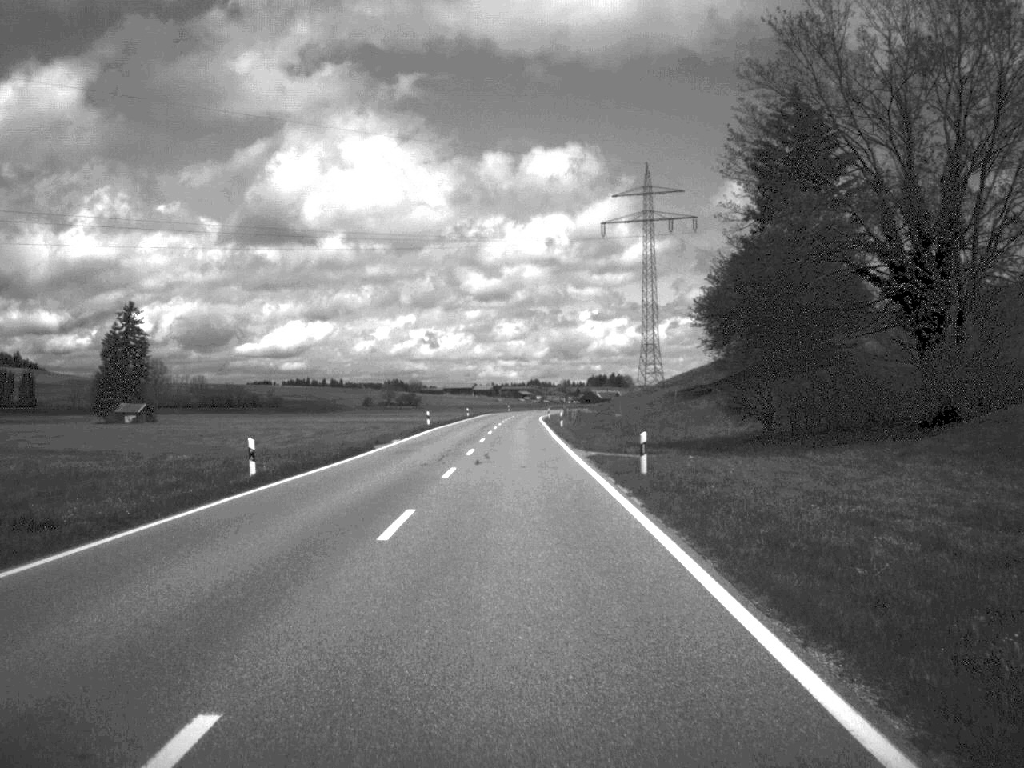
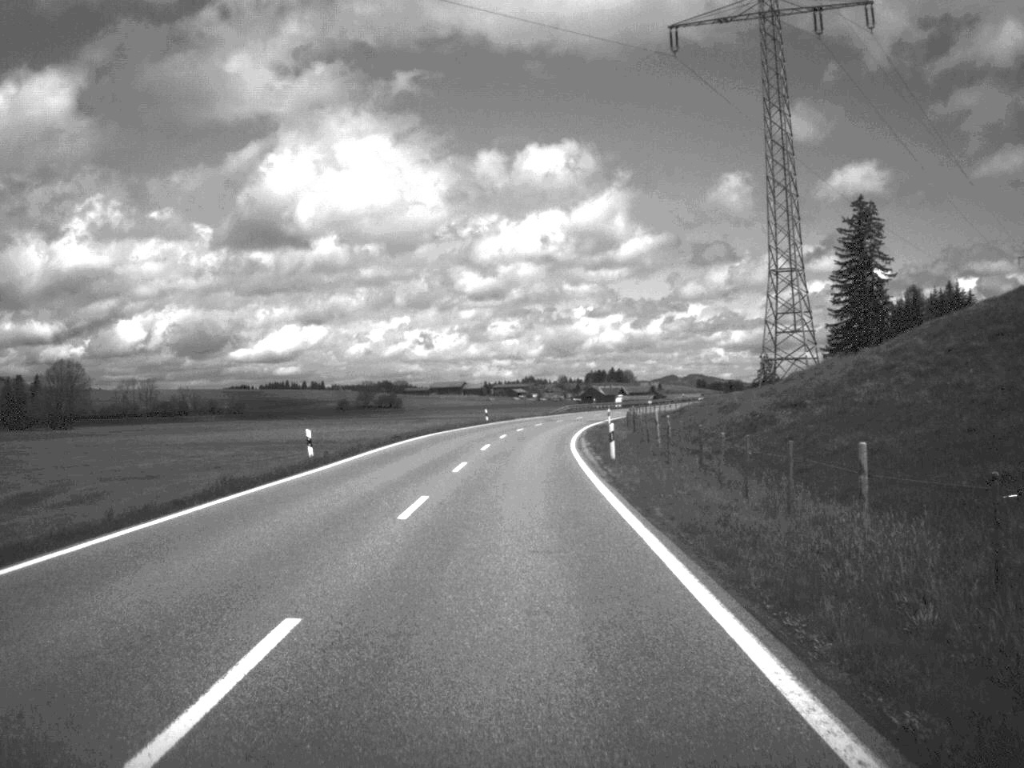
(-0.3, +91.0) m; 0°
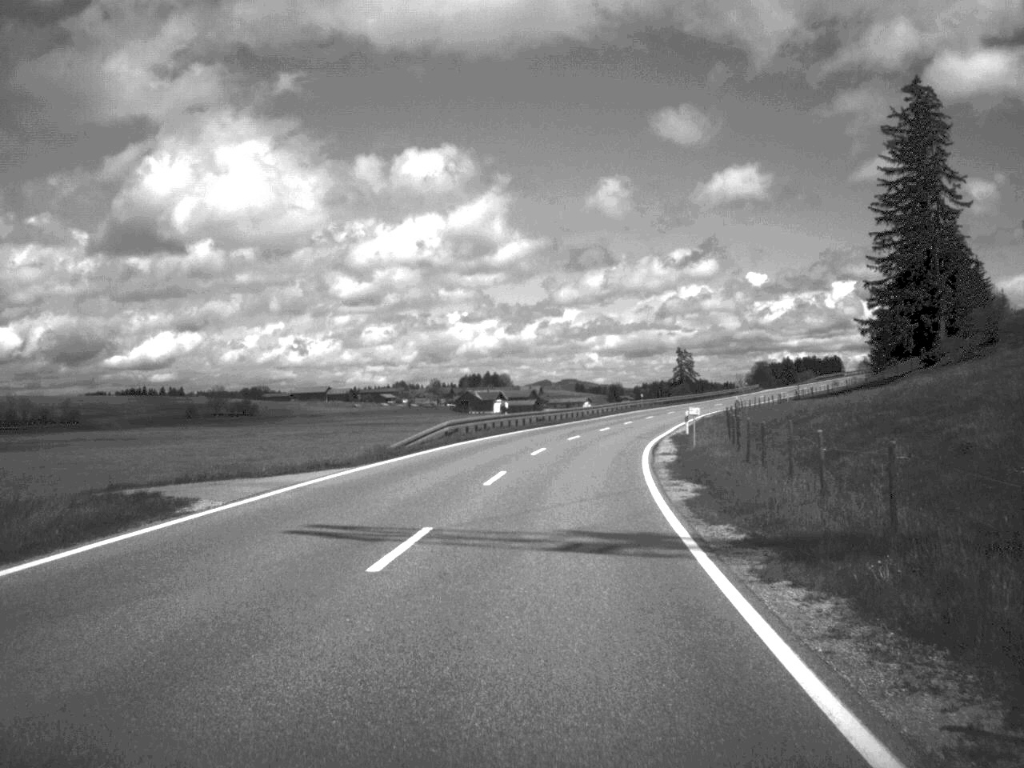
(+2.3, +75.4) m; +6°
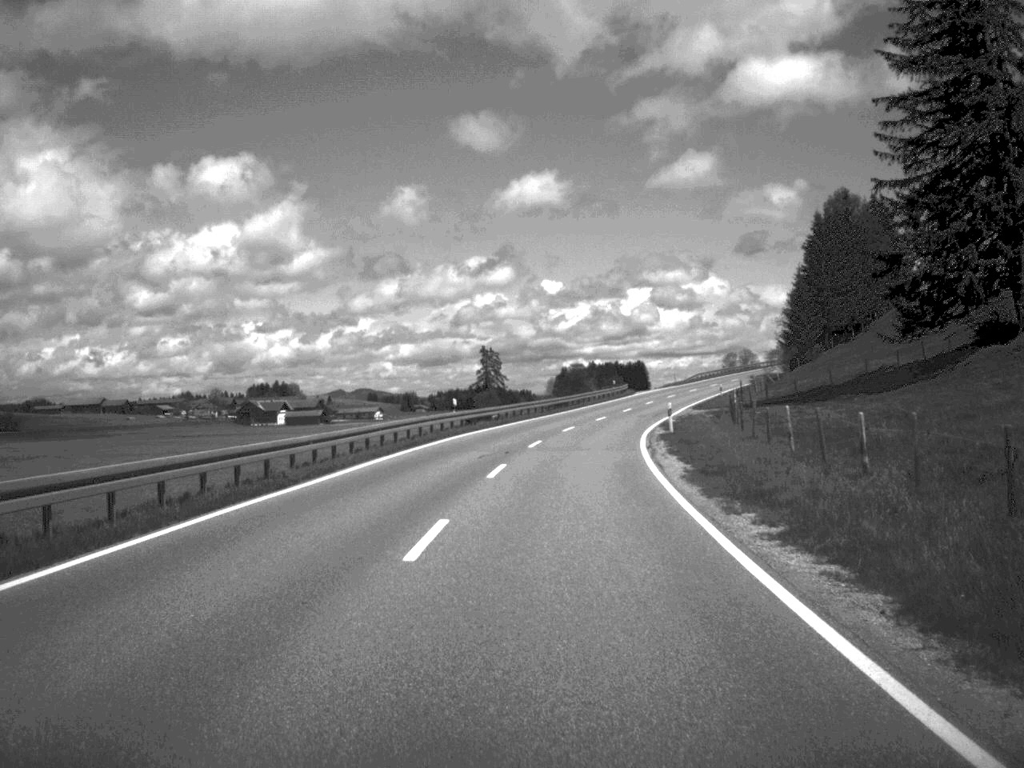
(+4.5, +57.4) m; +9°
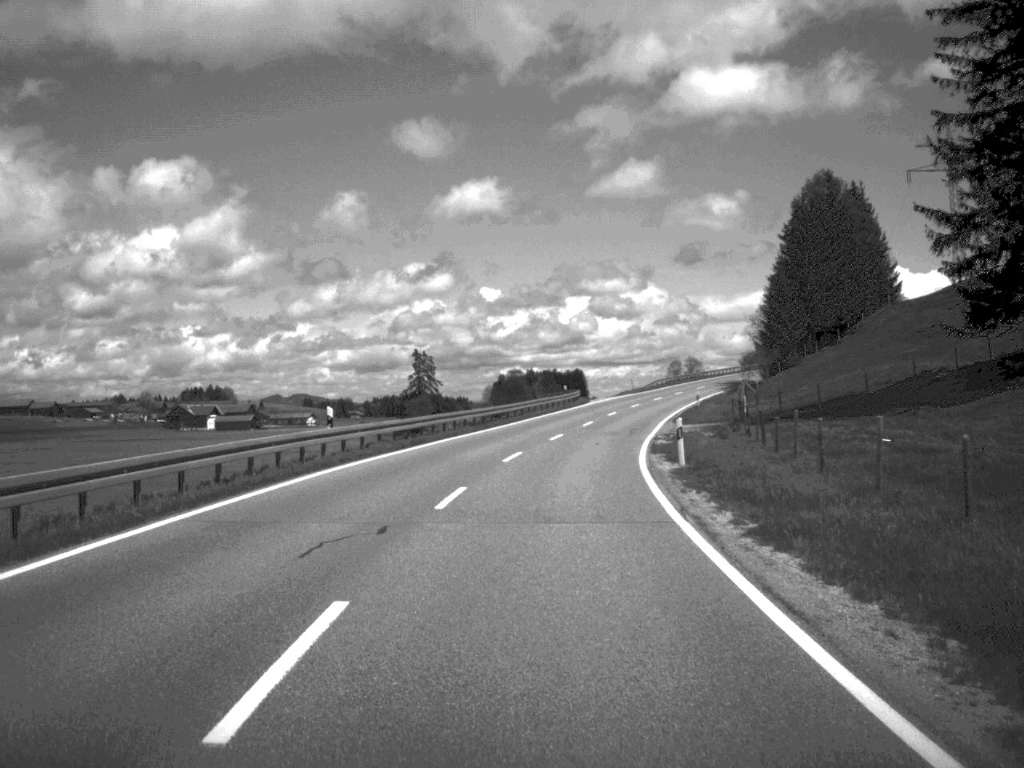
(+0.4, +17.9) m; +3°
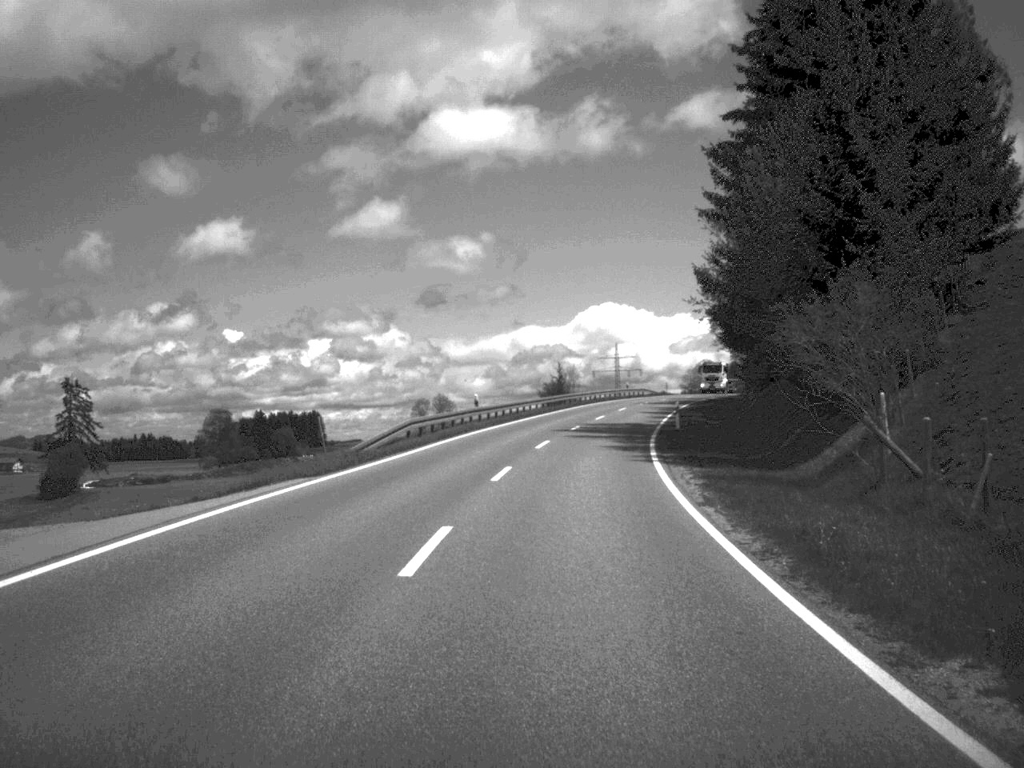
(+7.5, +75.4) m; +11°
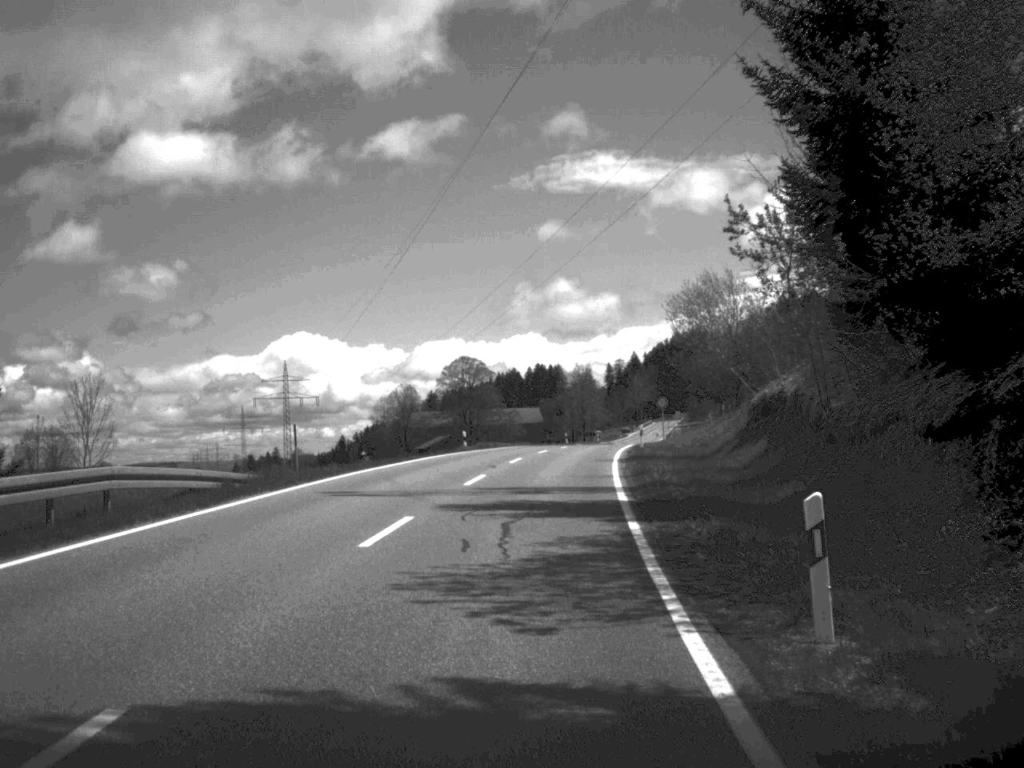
(+11.3, +88.8) m; +14°
